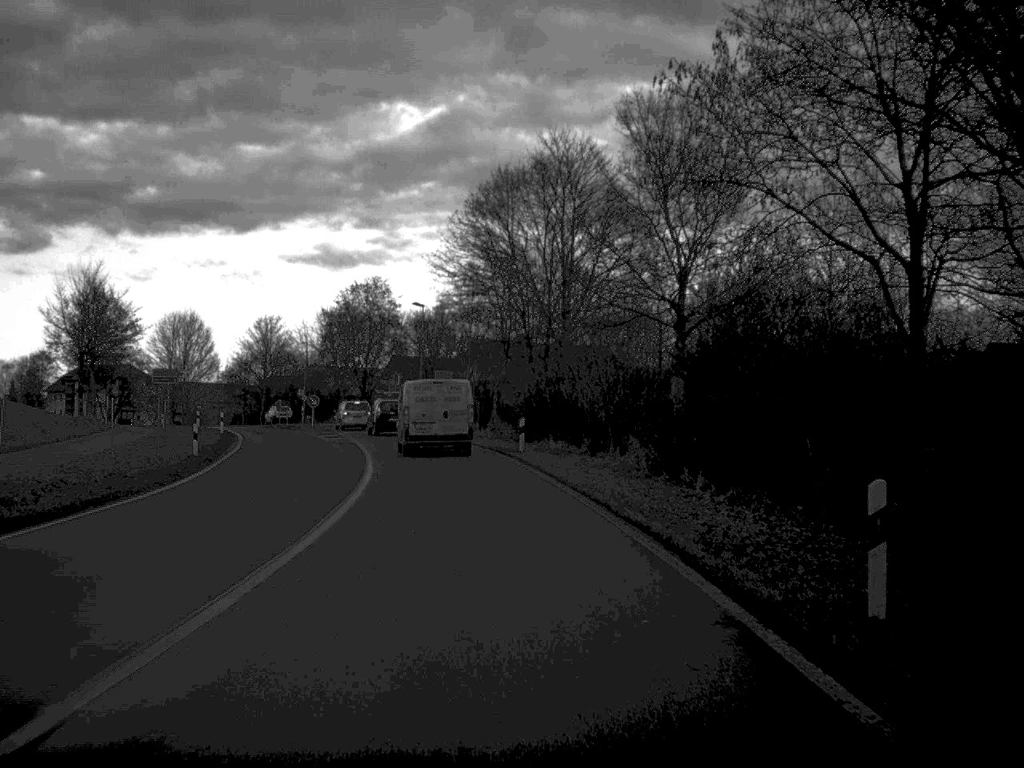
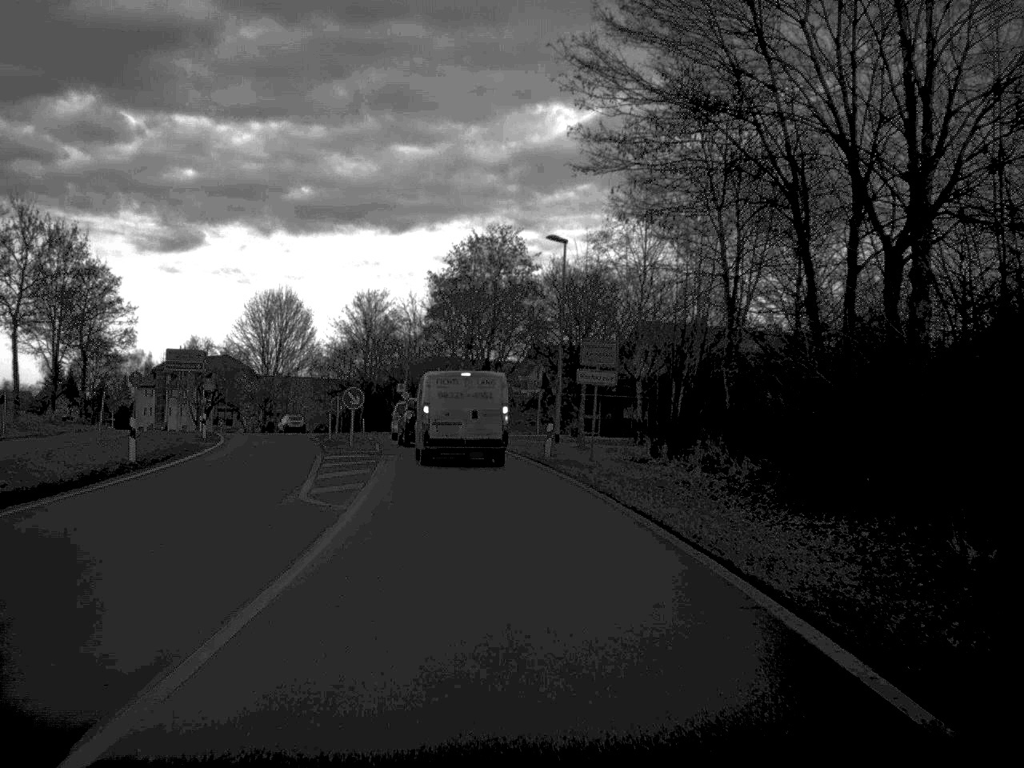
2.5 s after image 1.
(-1.9, +32.3) m; -7°
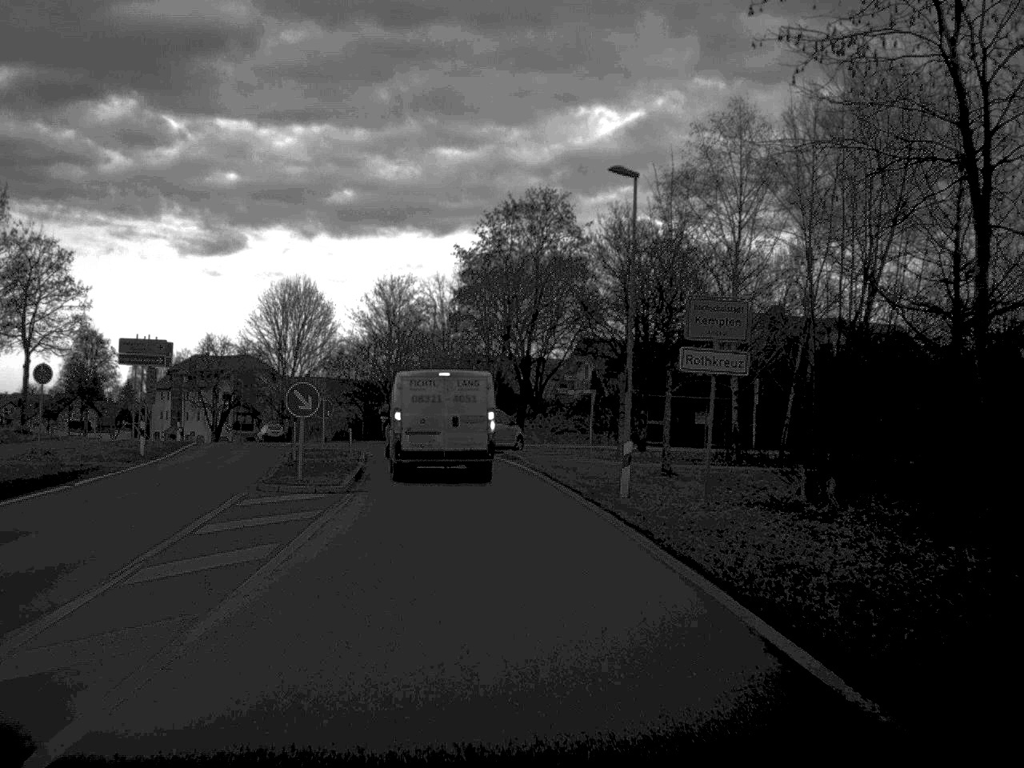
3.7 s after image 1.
(-0.2, +14.4) m; -2°
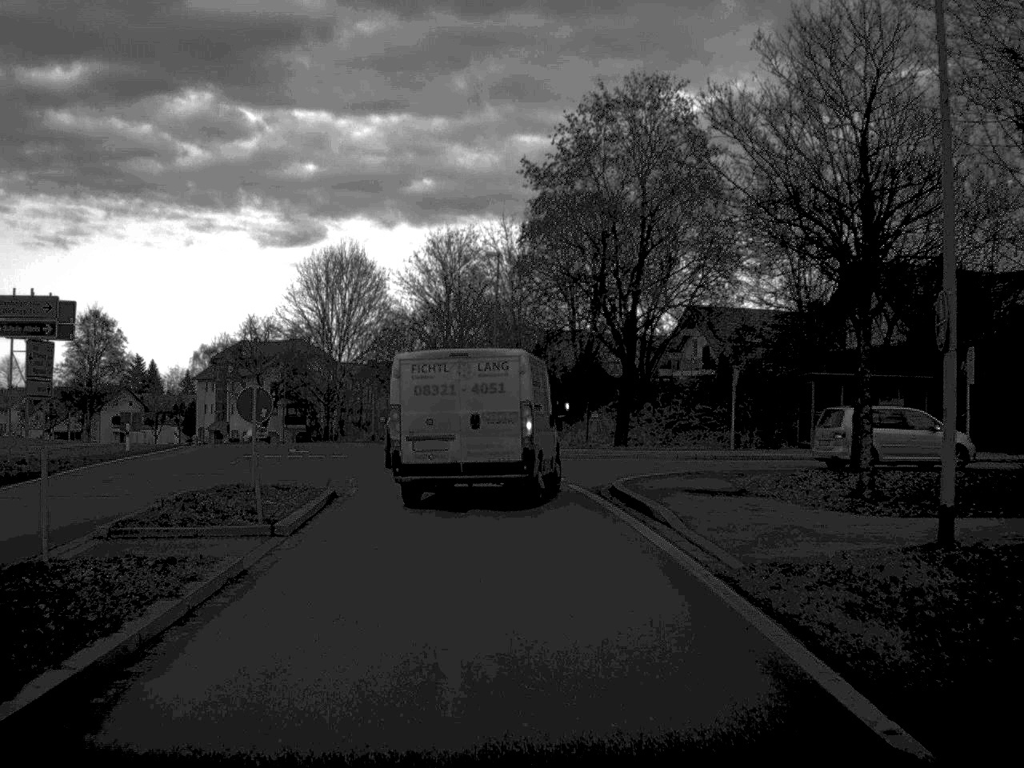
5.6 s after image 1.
(-0.7, +20.3) m; -4°
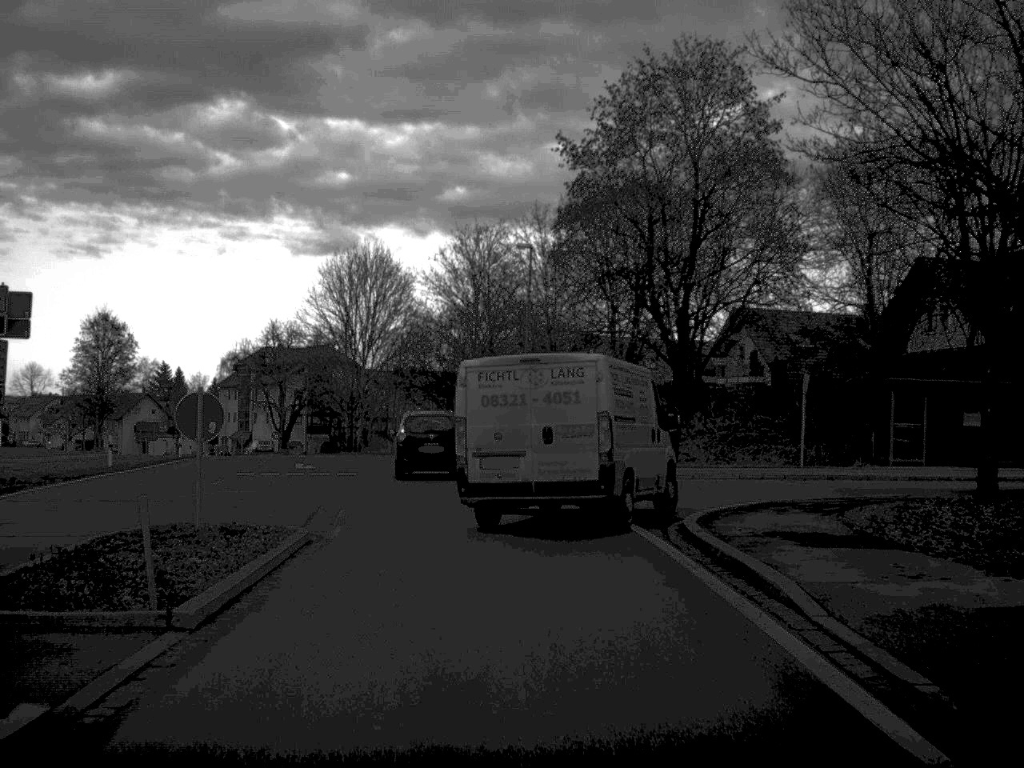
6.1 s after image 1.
(-0.1, +5.5) m; -1°
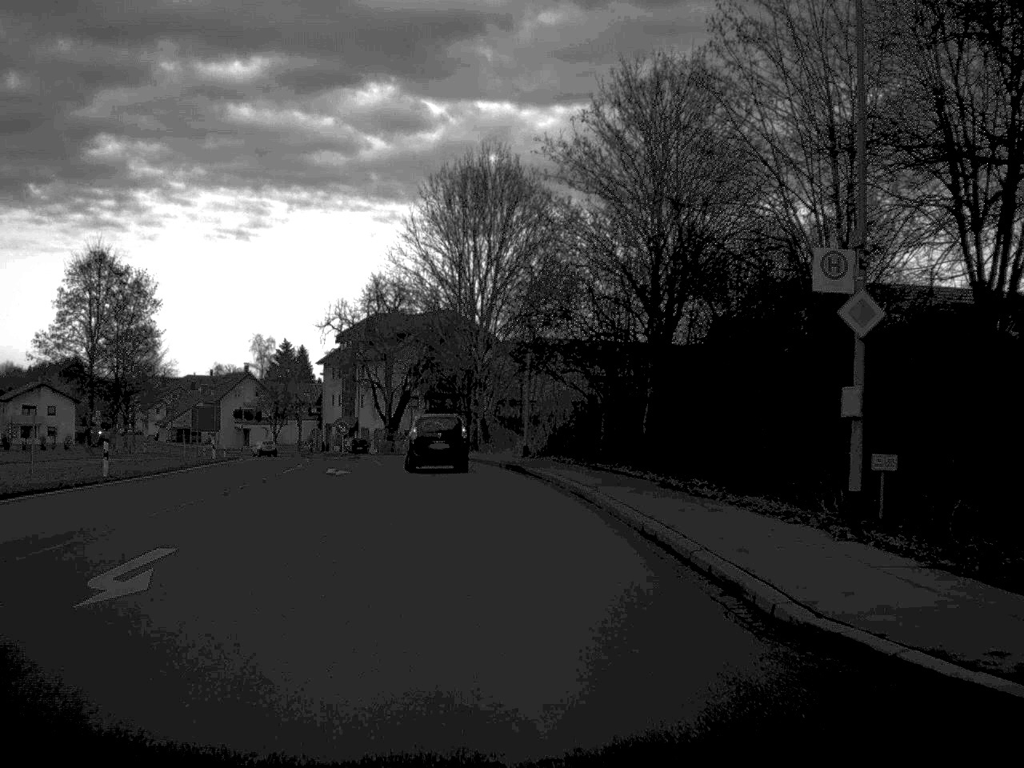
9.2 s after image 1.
(-2.0, +30.5) m; -7°
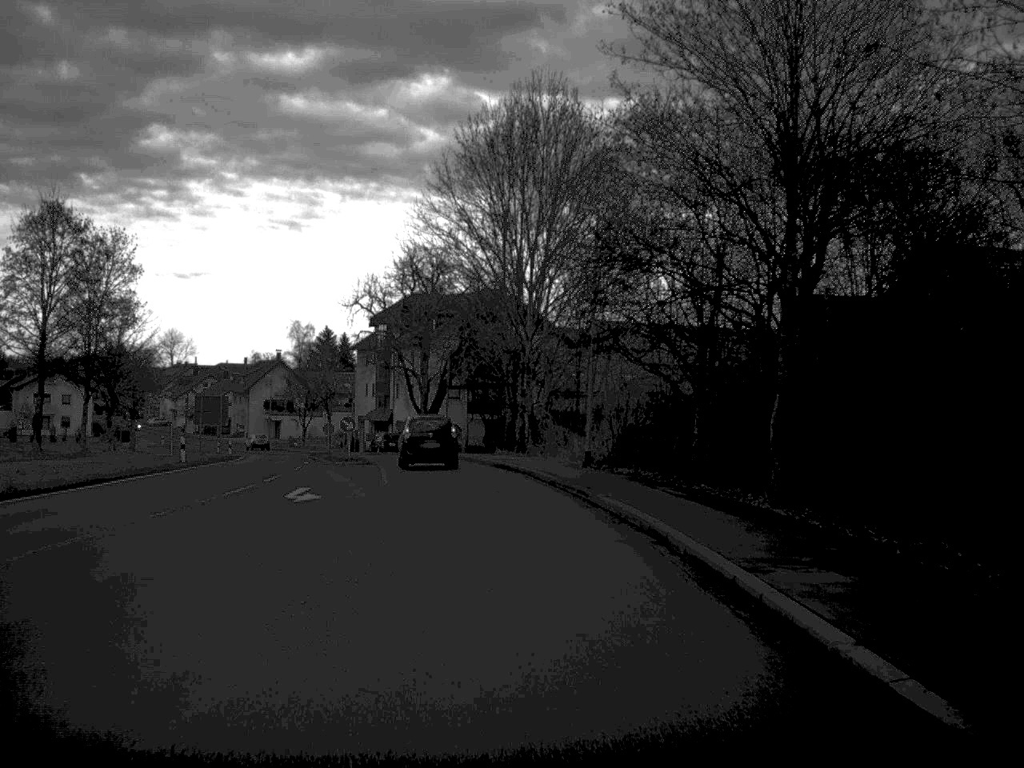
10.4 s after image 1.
(-0.3, +13.3) m; -2°
